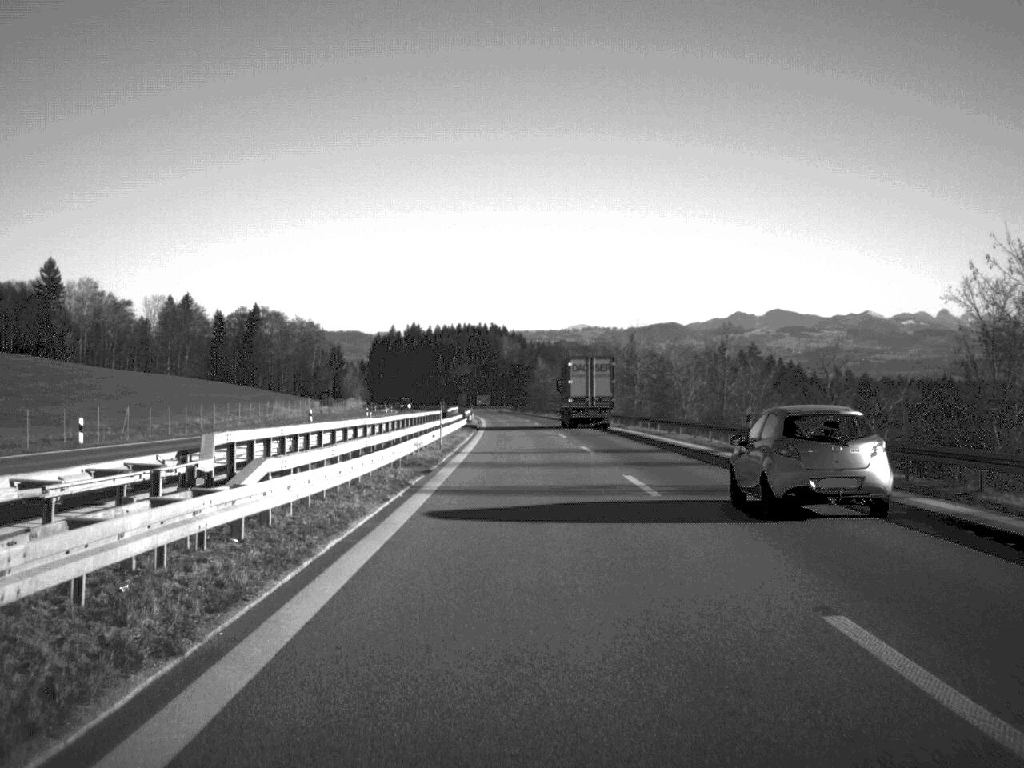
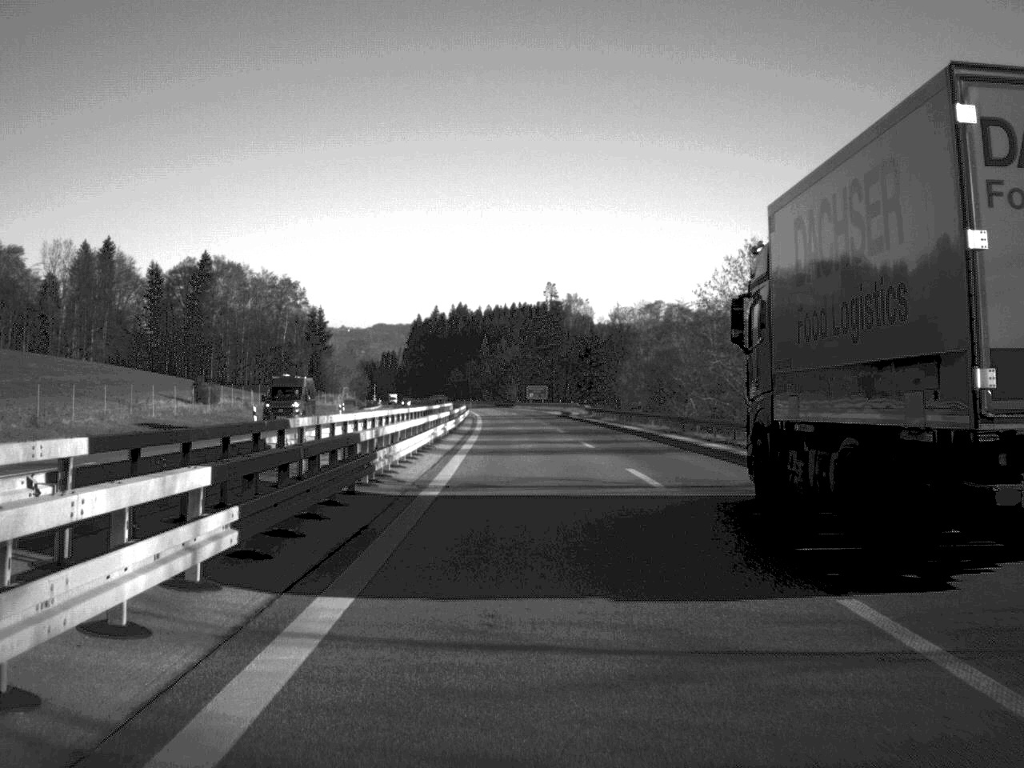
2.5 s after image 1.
(-3.0, +123.2) m; -3°
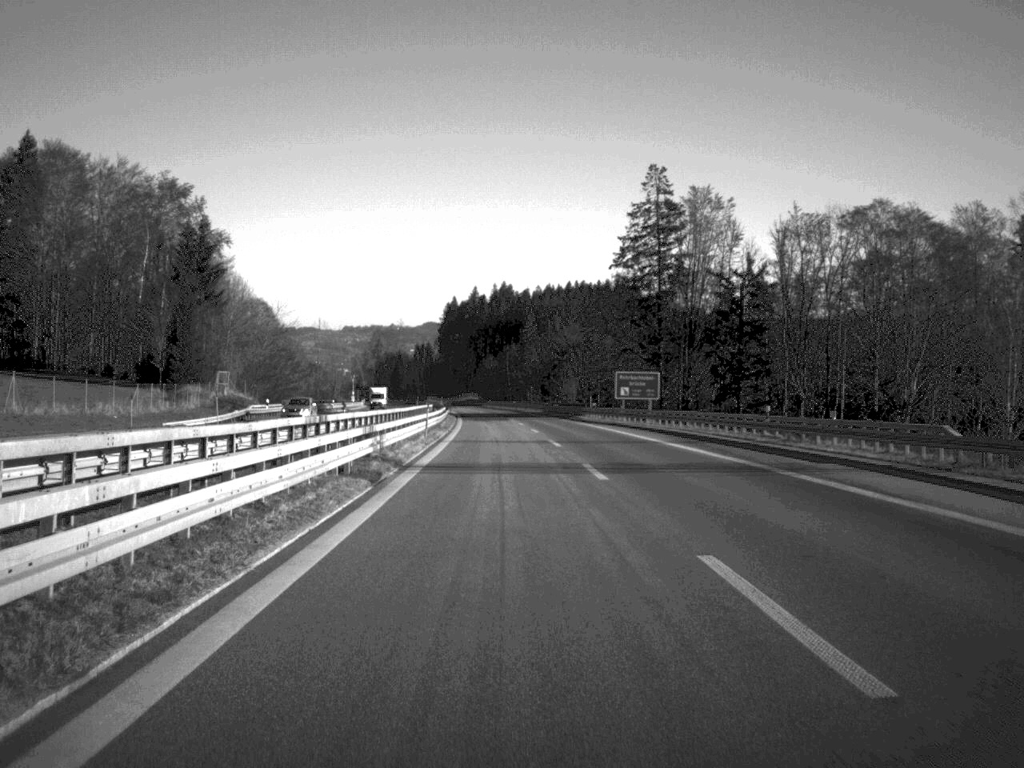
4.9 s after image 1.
(-2.7, +120.8) m; -2°
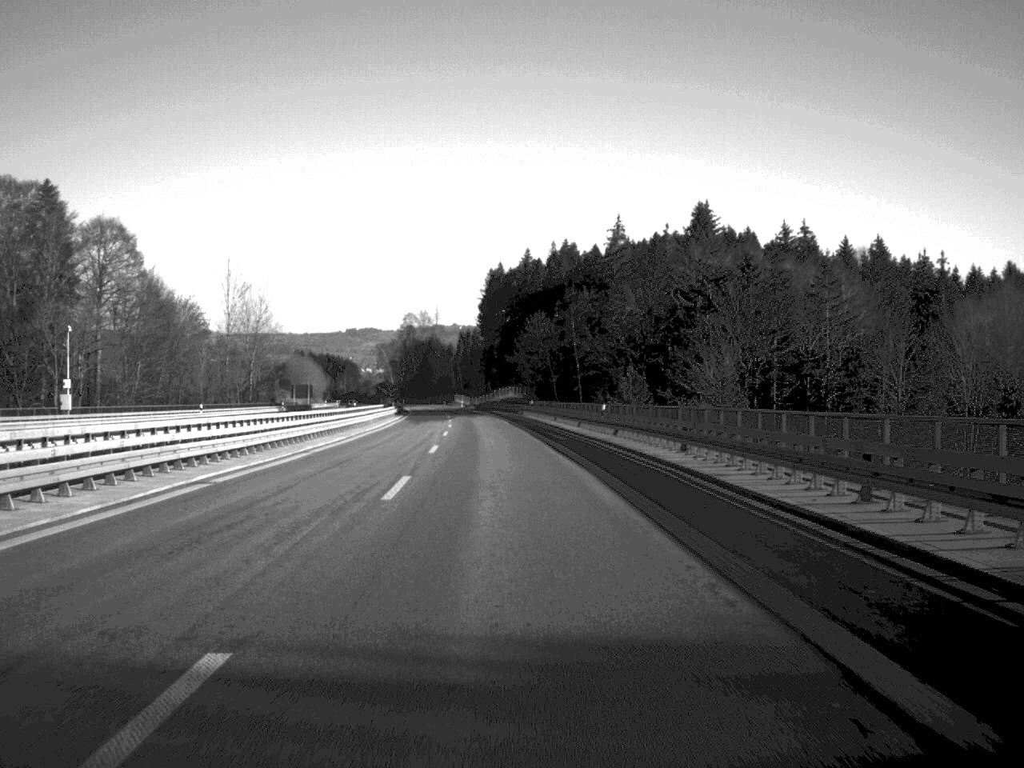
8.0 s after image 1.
(-2.5, +145.4) m; -3°
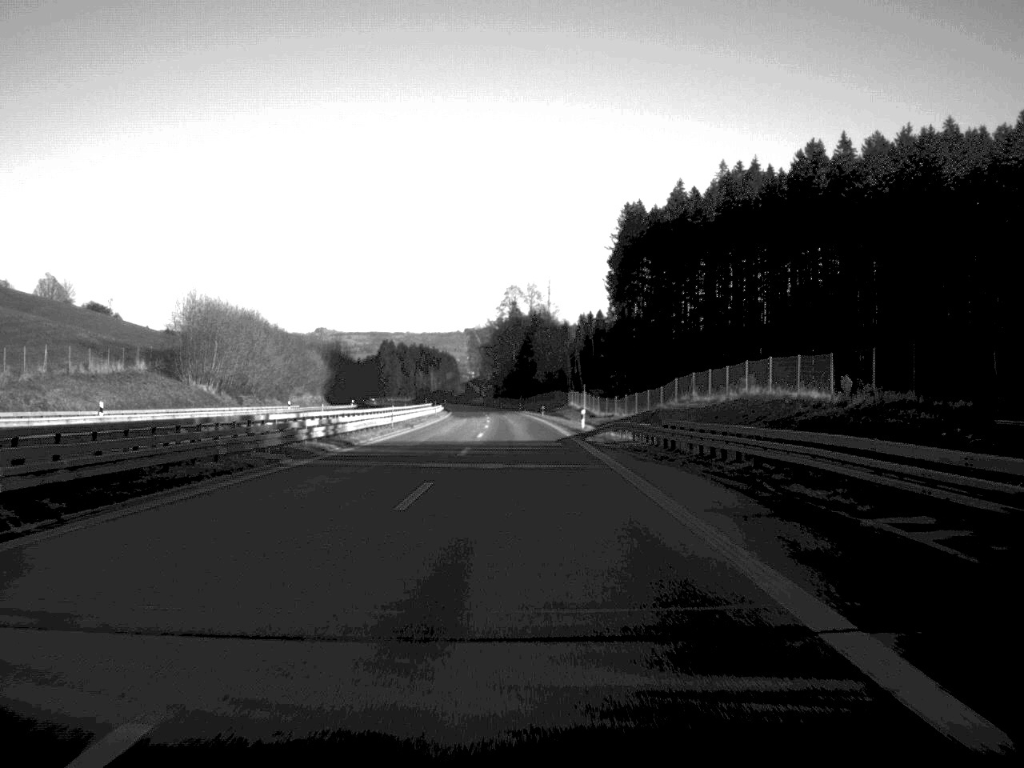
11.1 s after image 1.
(-7.4, +143.4) m; -5°
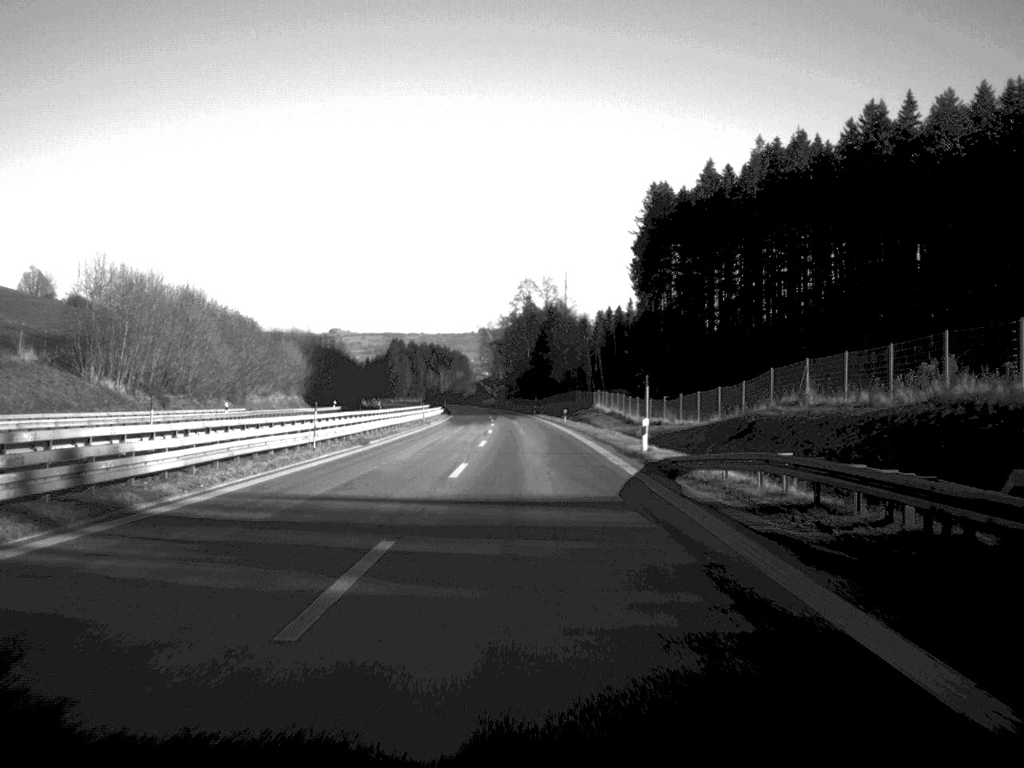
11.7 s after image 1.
(-0.2, +27.1) m; -1°
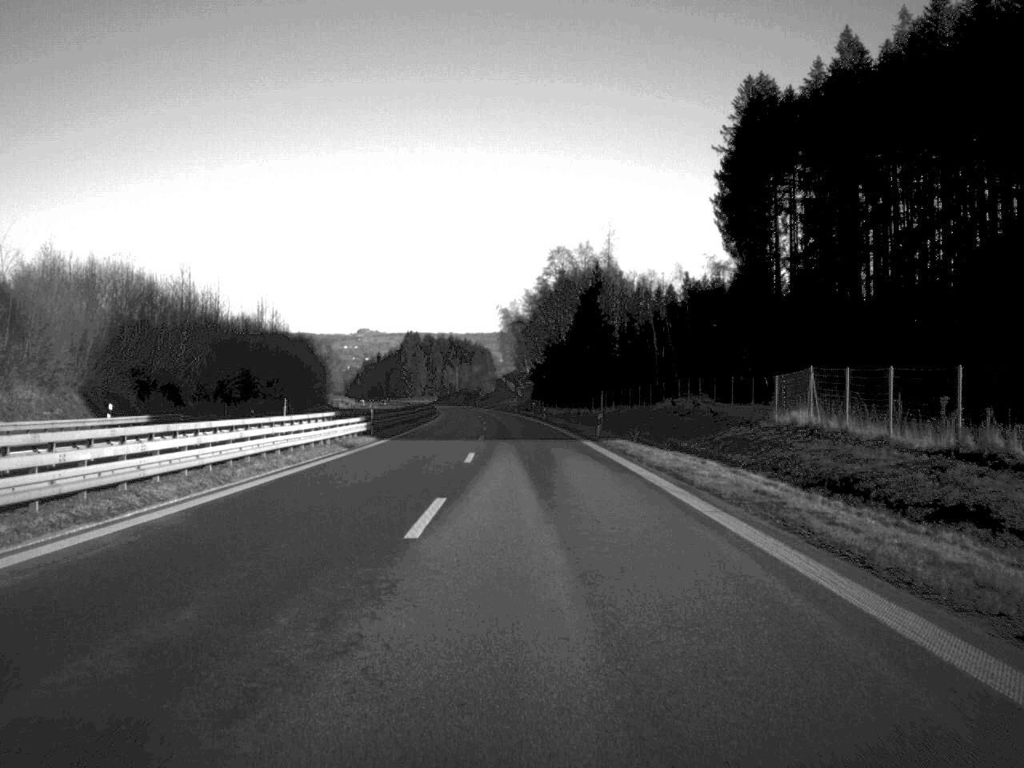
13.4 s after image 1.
(-0.9, +82.6) m; -1°
